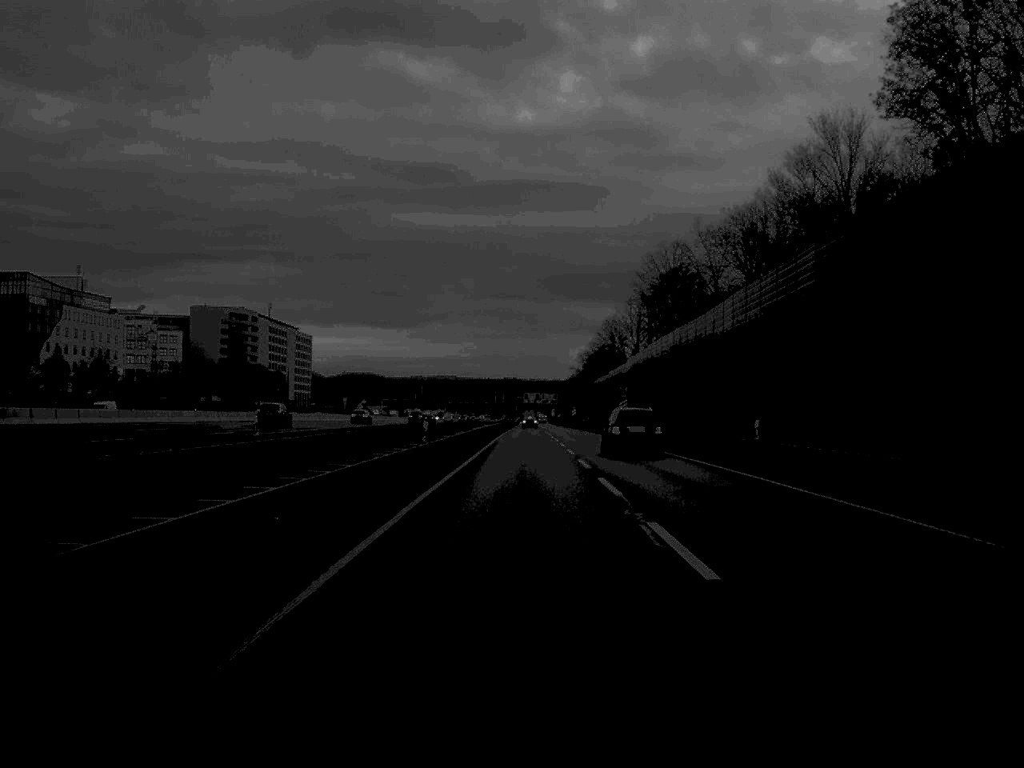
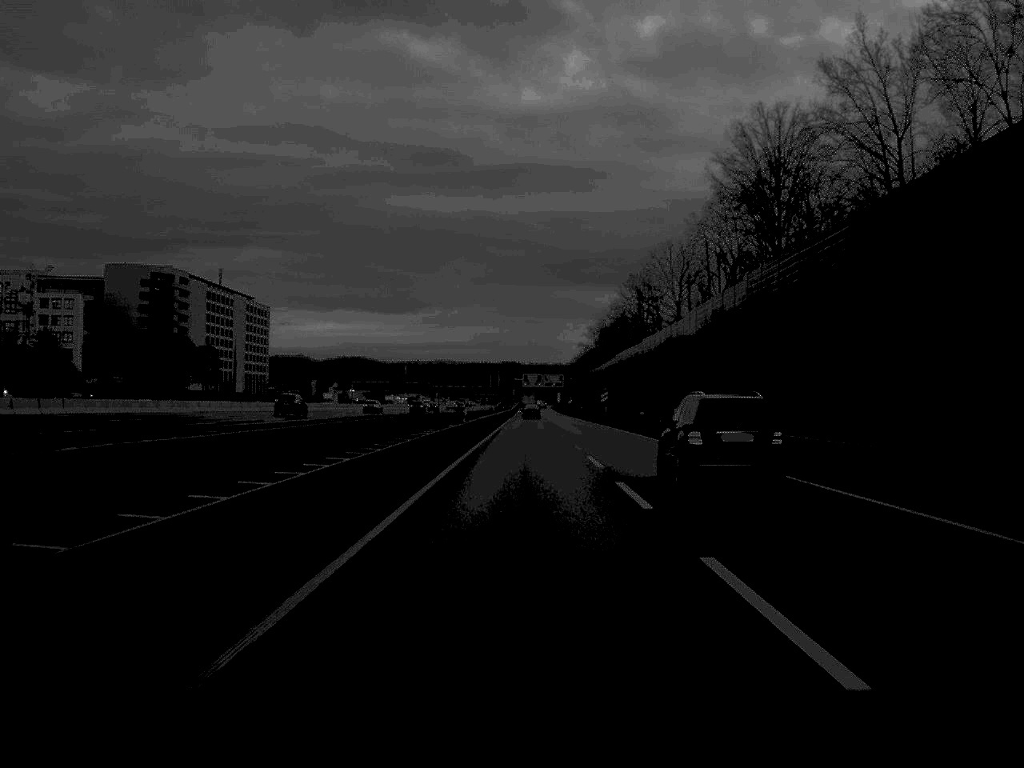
(+0.1, +76.3) m; 0°
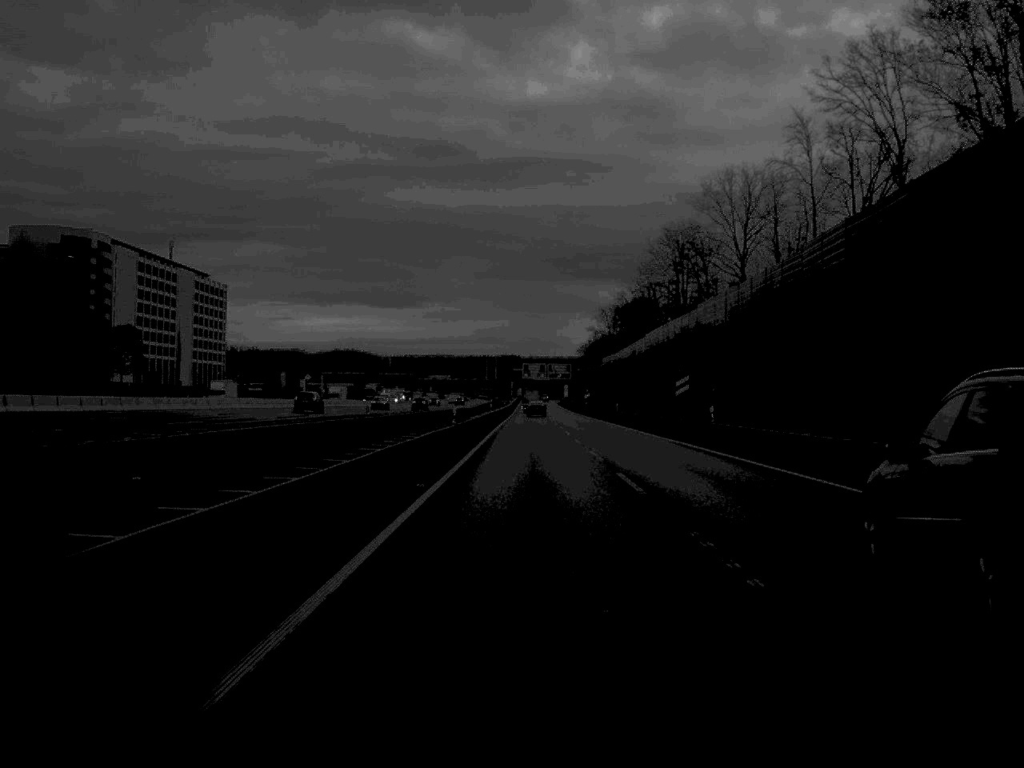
(-0.1, +57.2) m; 0°
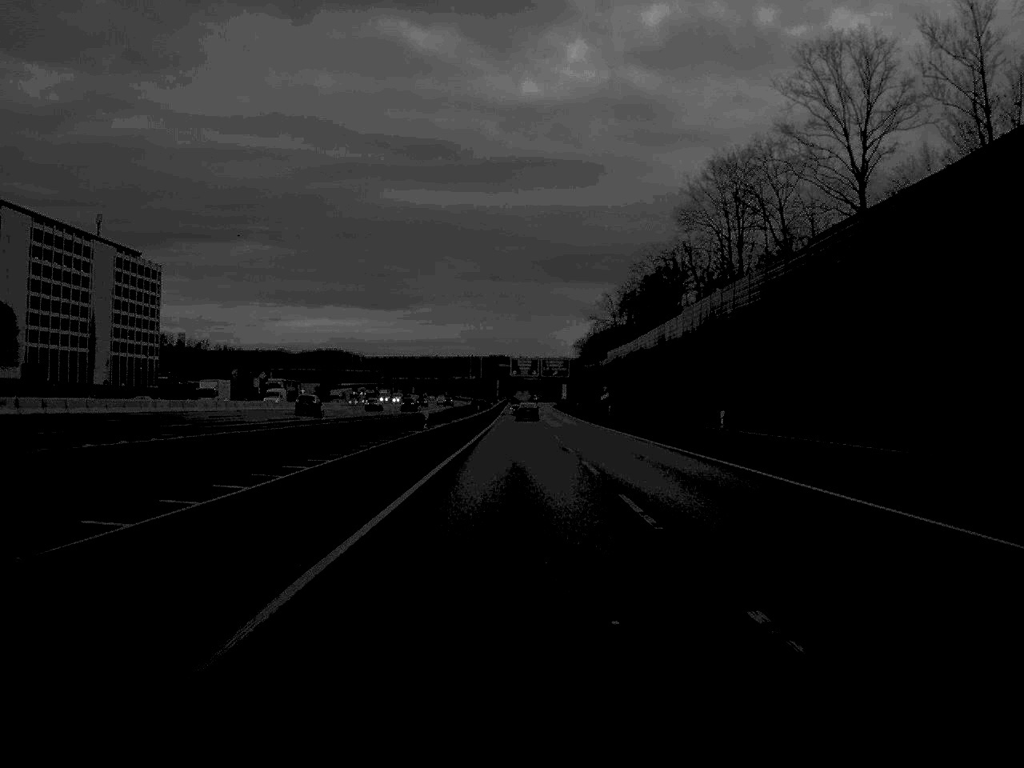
(+0.2, +52.8) m; 0°
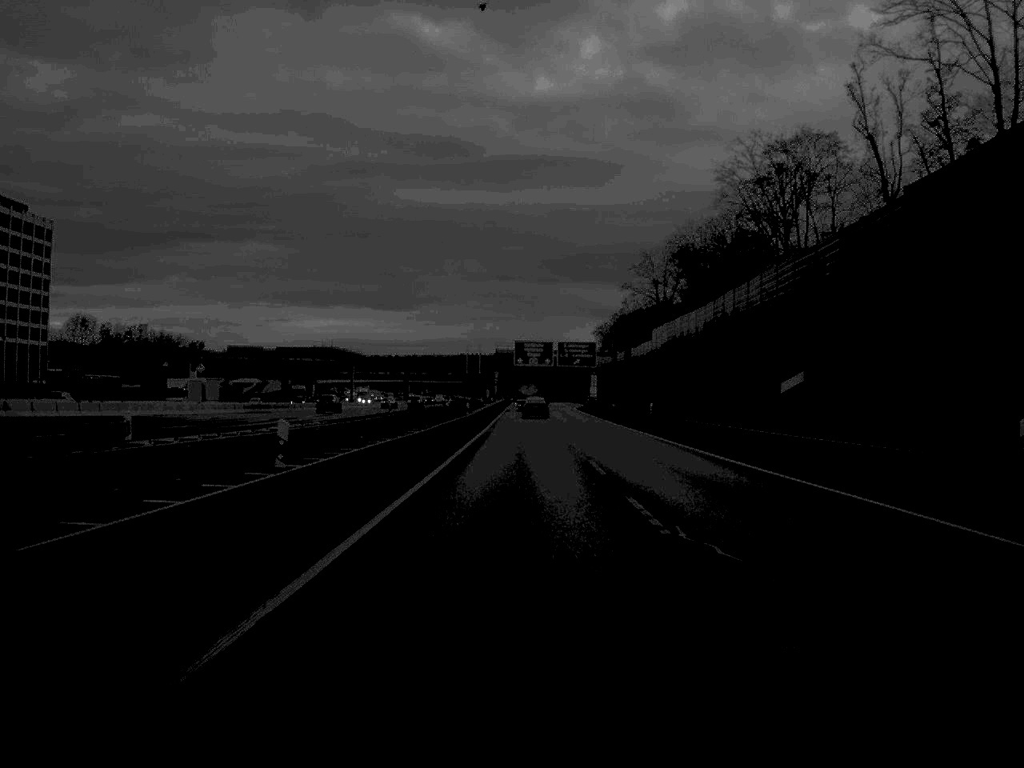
(-0.4, +72.0) m; 0°
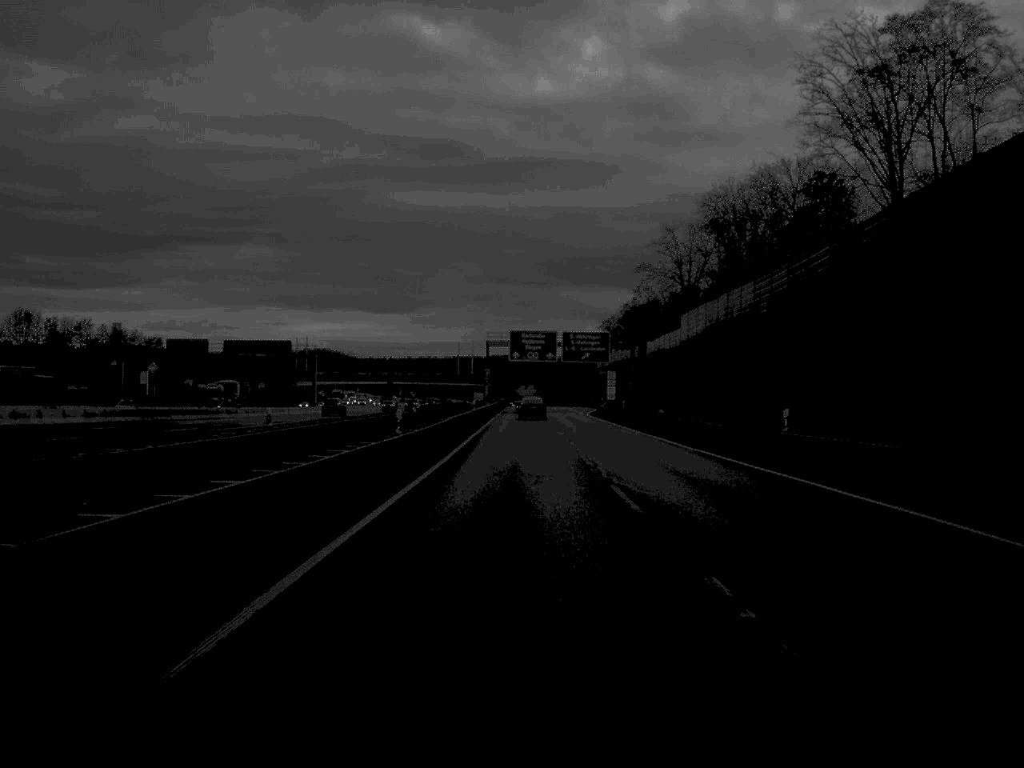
(0.0, +33.1) m; 0°
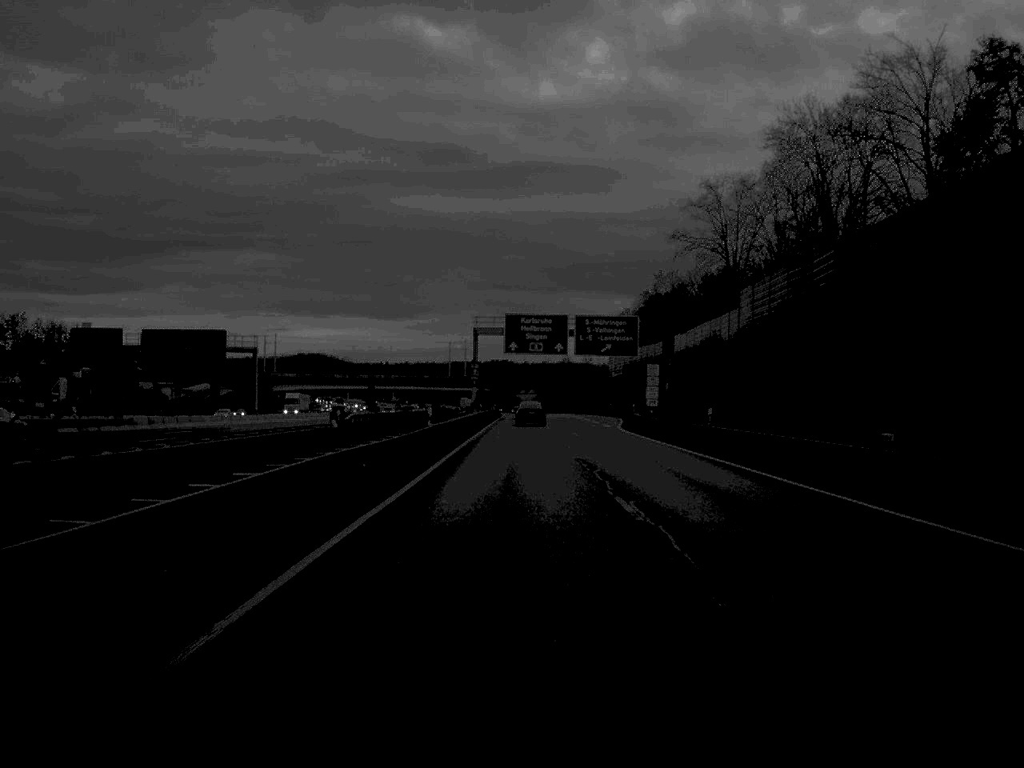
(0.0, +36.3) m; 0°
